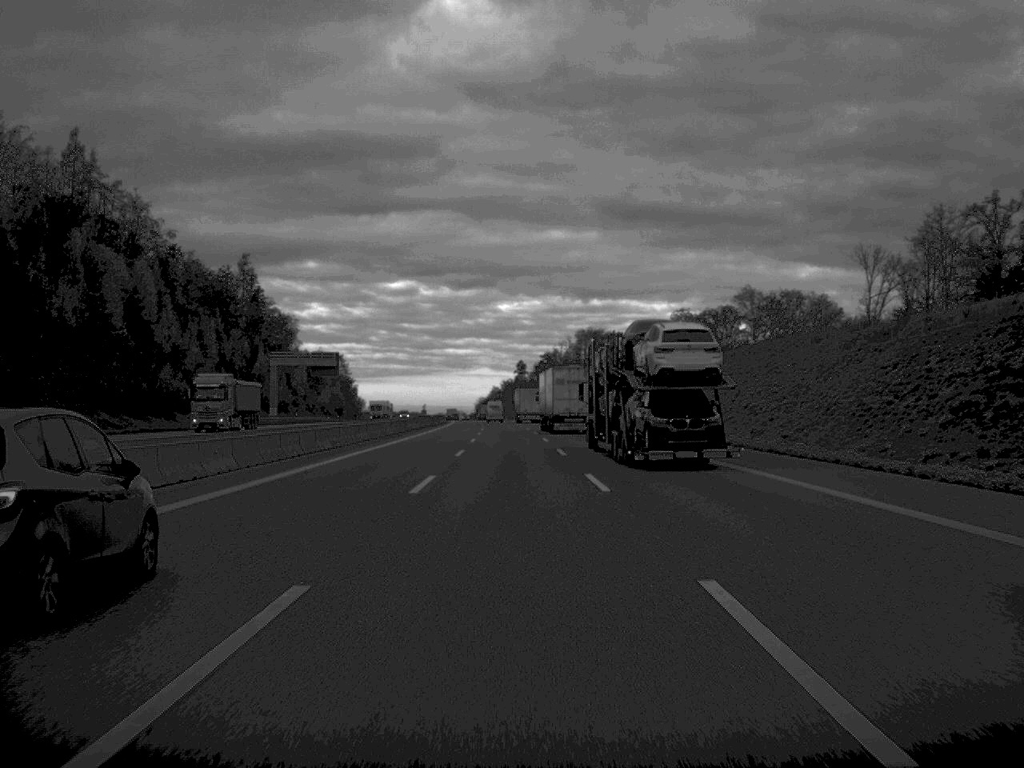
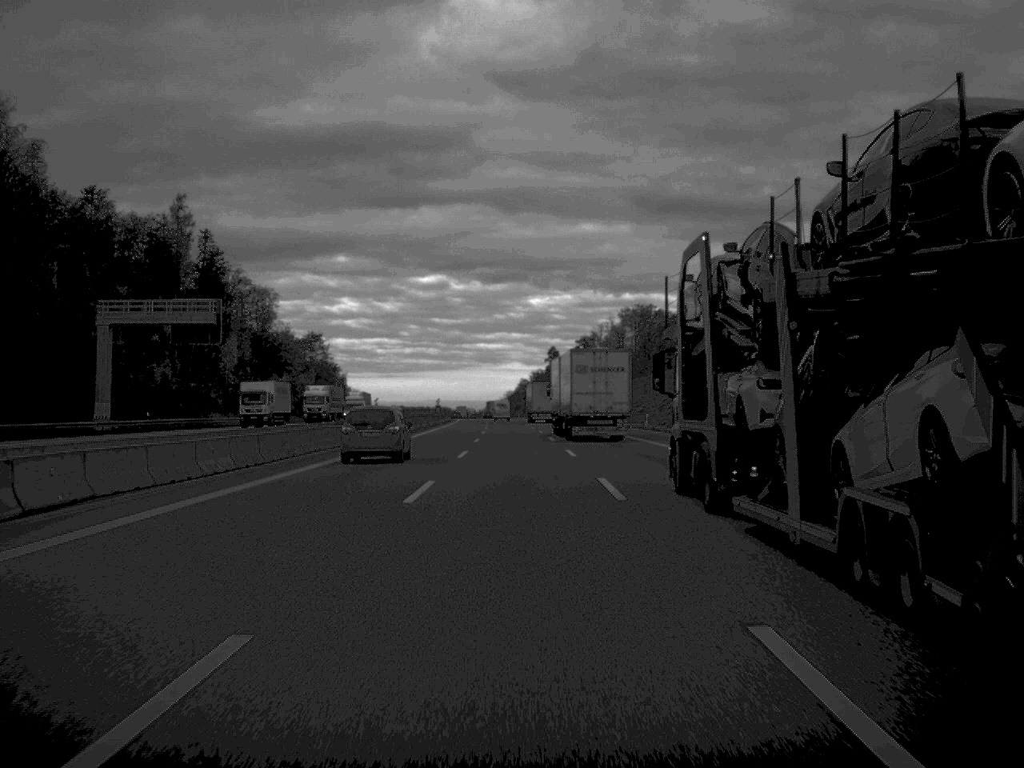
(-0.9, +74.7) m; -1°
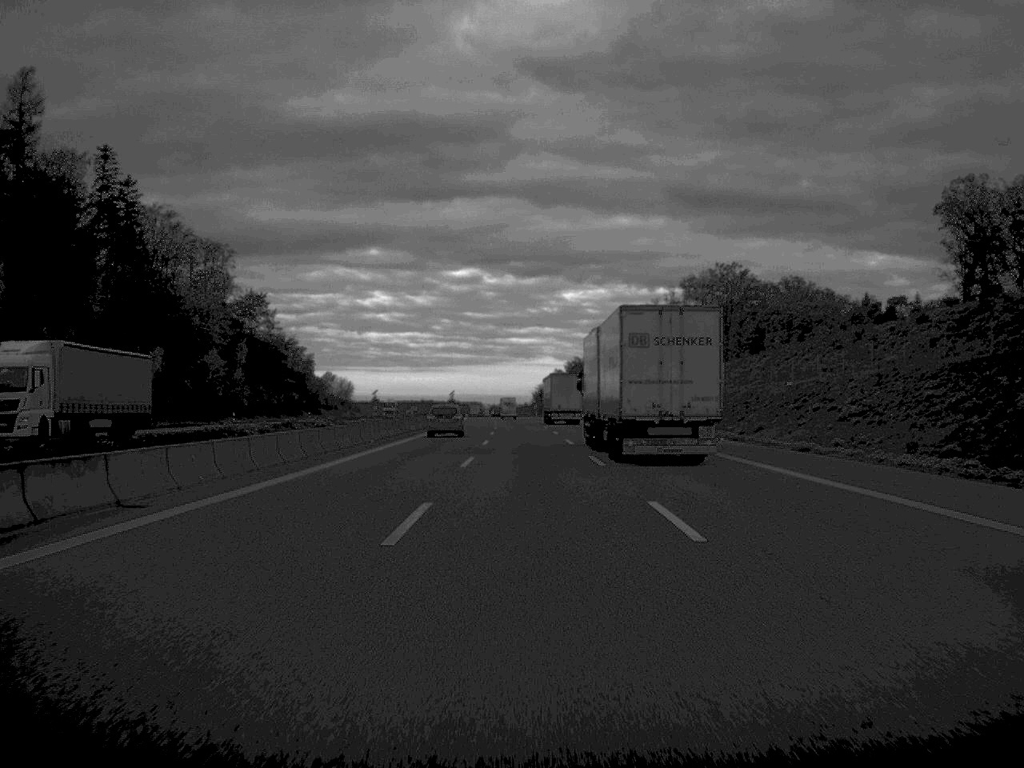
(-1.0, +78.1) m; -1°
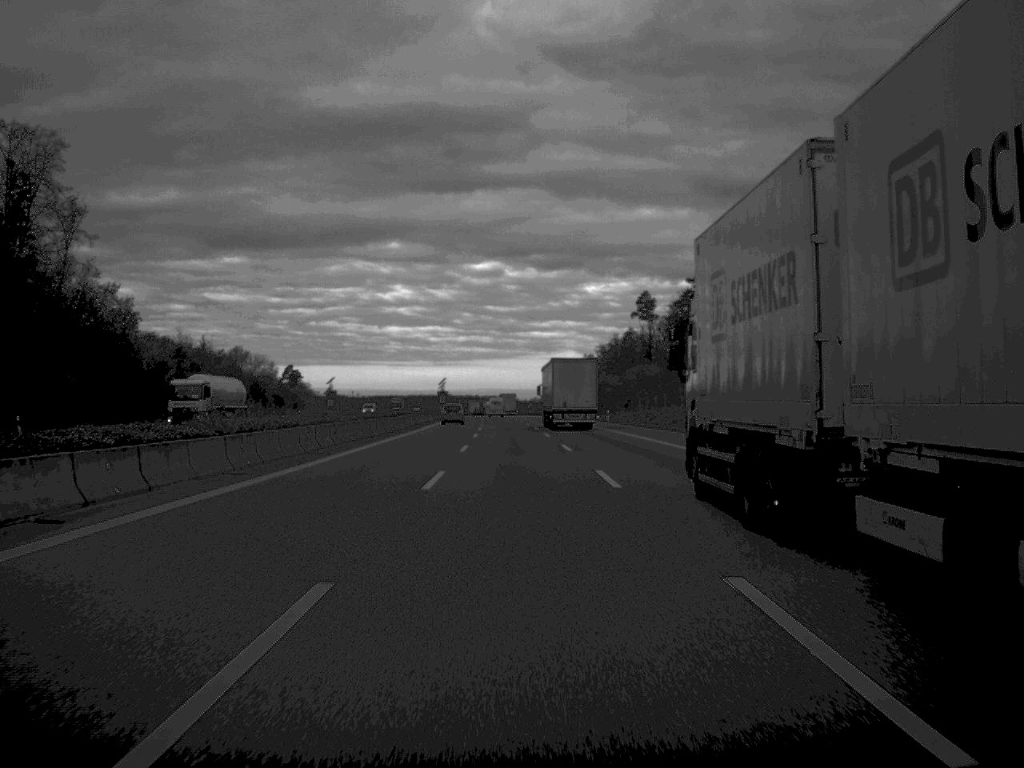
(-0.7, +99.2) m; -1°
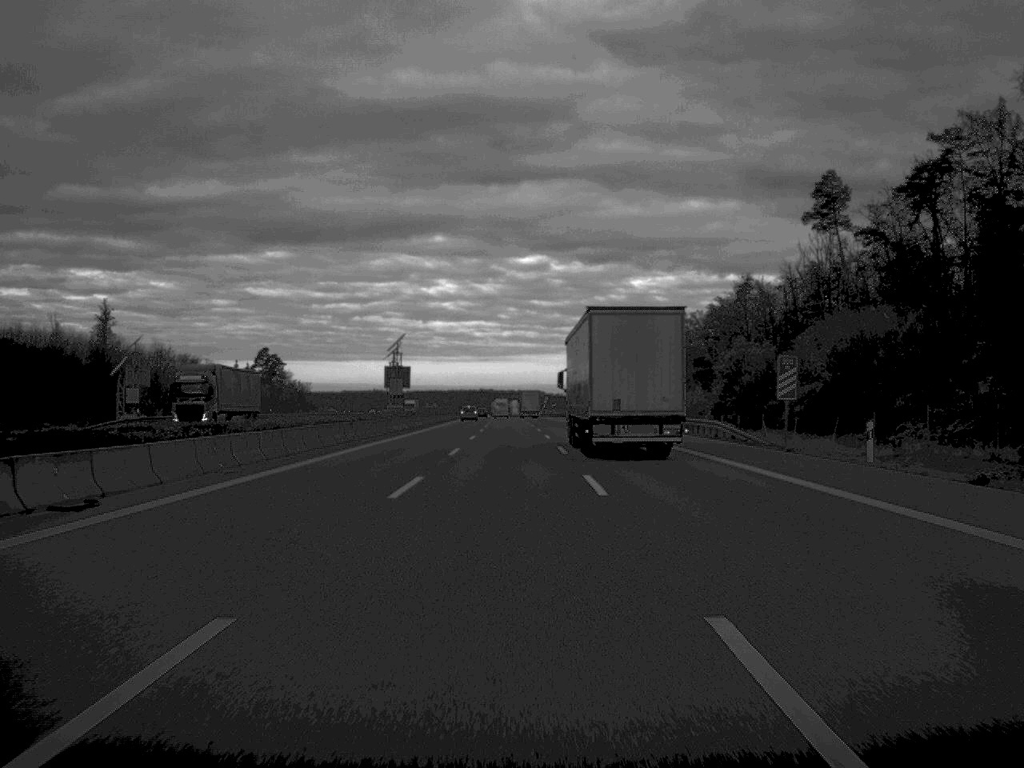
(-2.2, +127.6) m; -2°
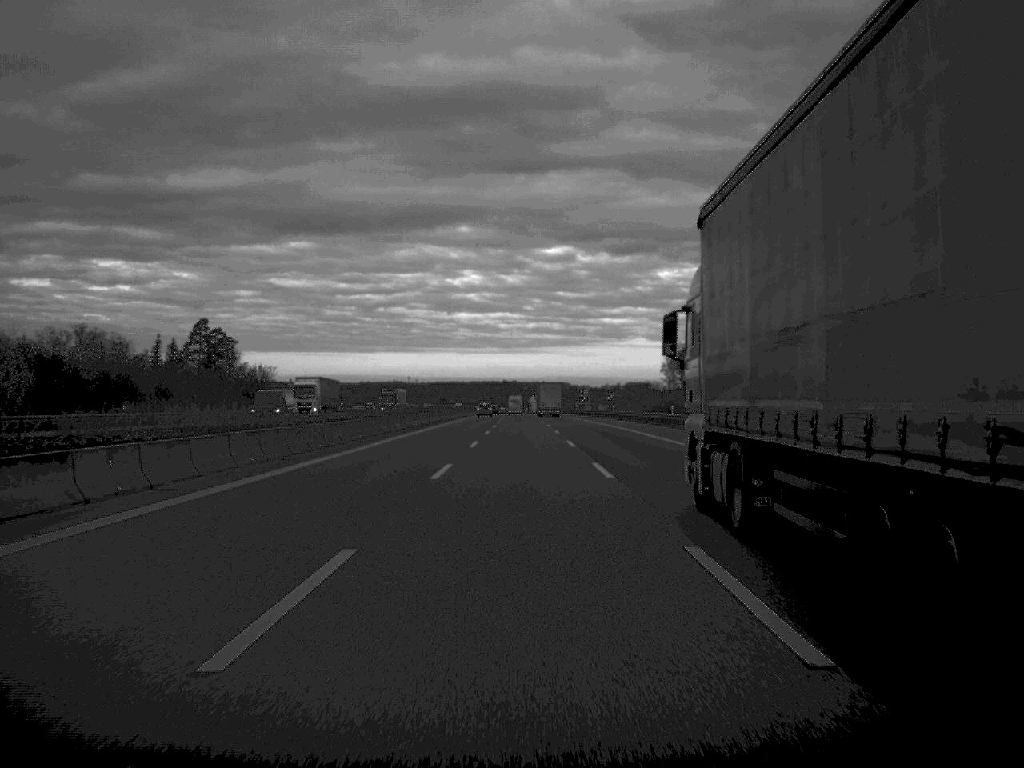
(-1.3, +103.4) m; -1°
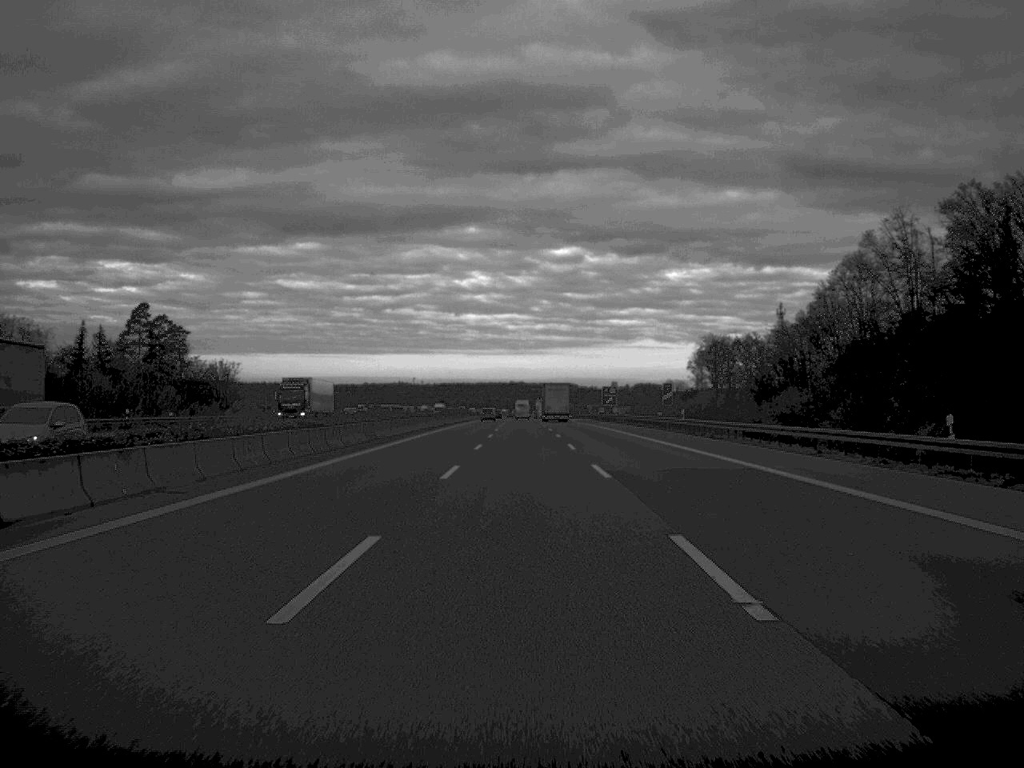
(-0.1, +52.2) m; 0°
